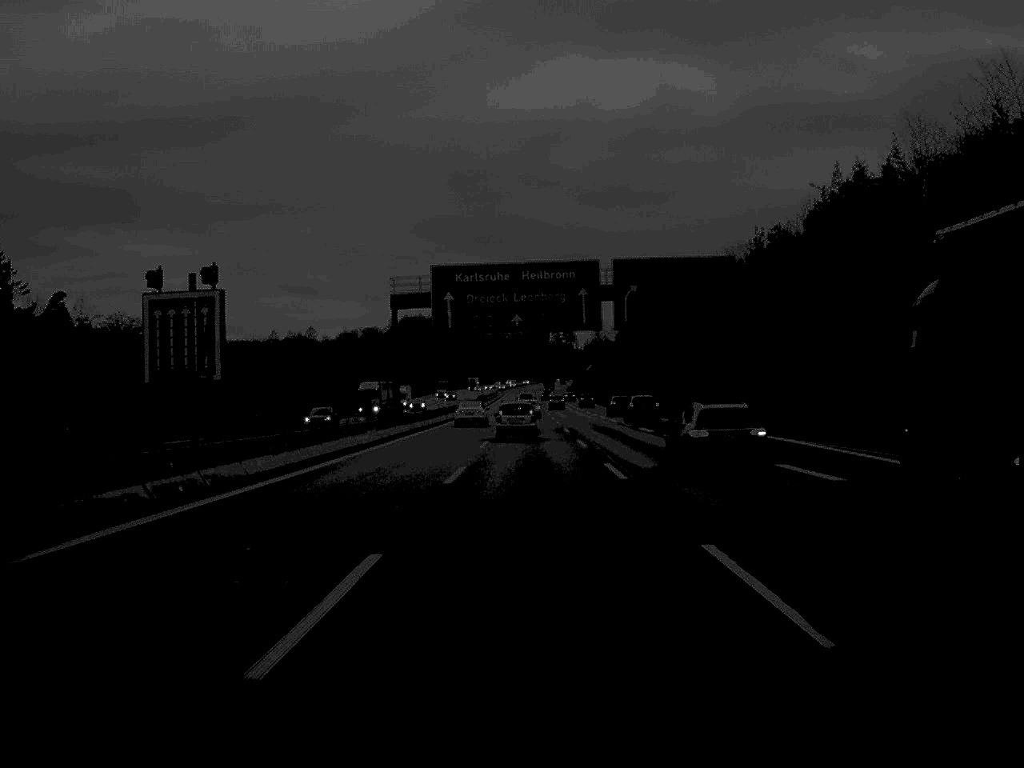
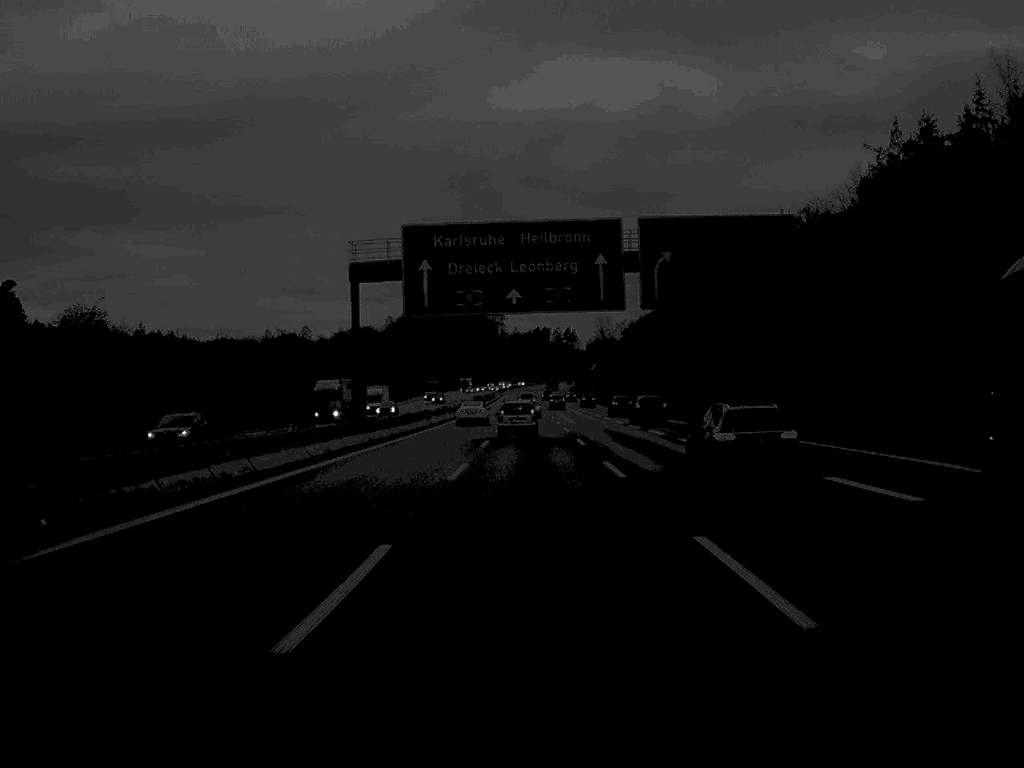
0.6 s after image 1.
(0.0, +16.9) m; 0°
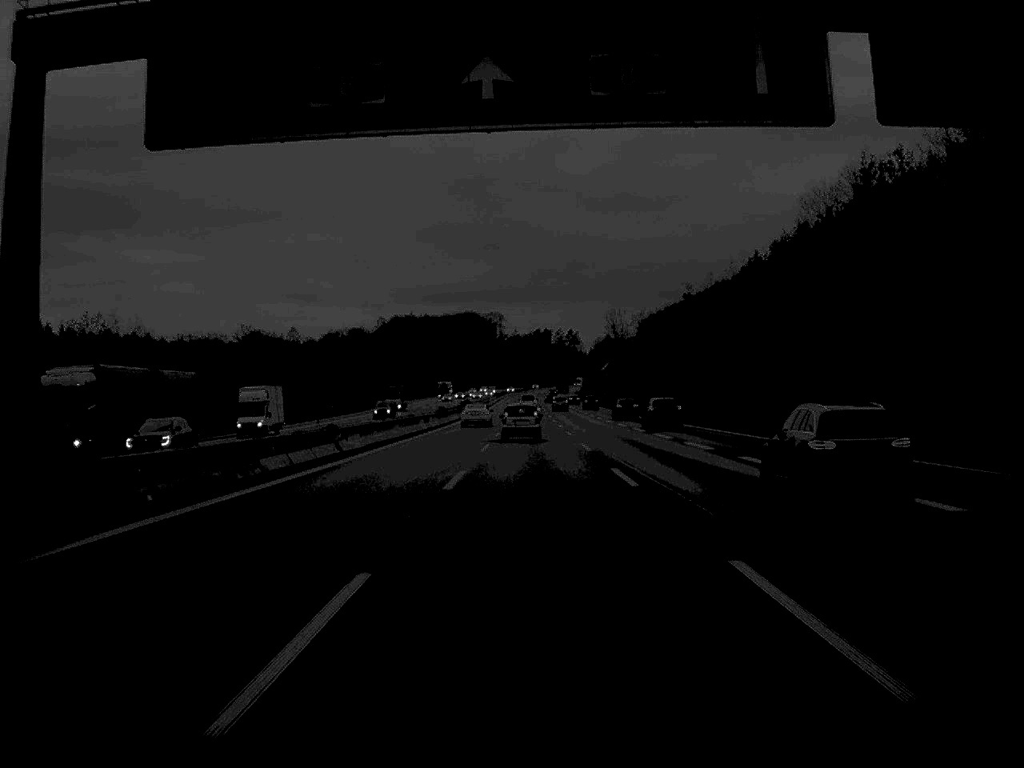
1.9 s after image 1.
(0.0, +37.7) m; 0°
